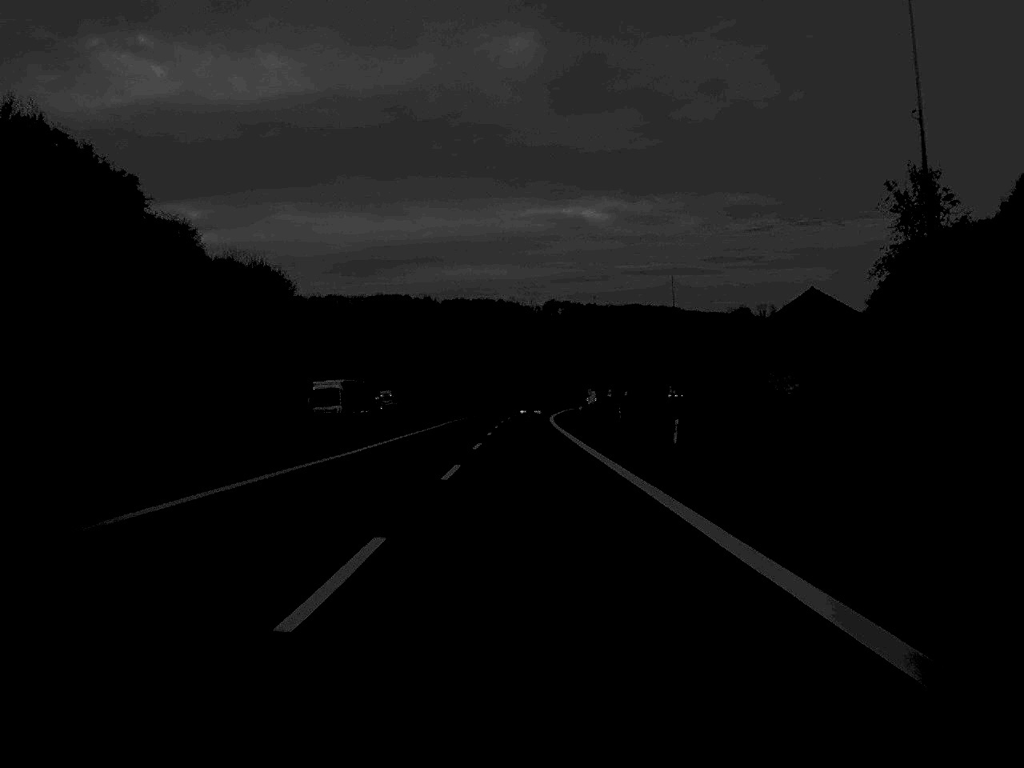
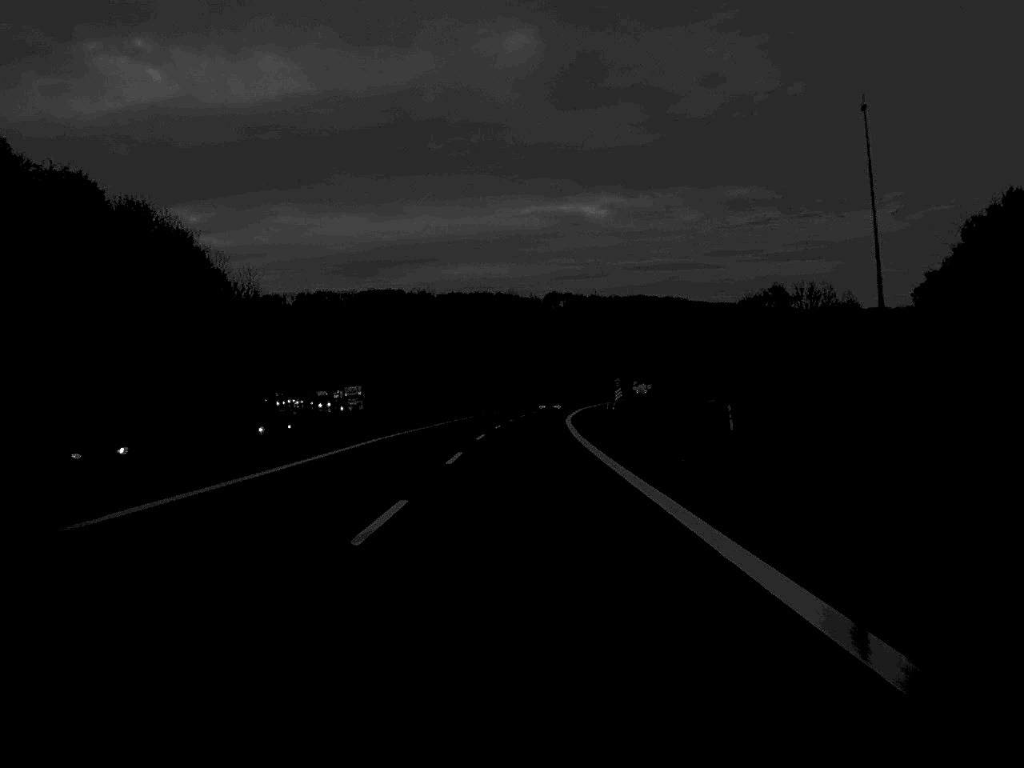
(0.0, +48.2) m; 0°
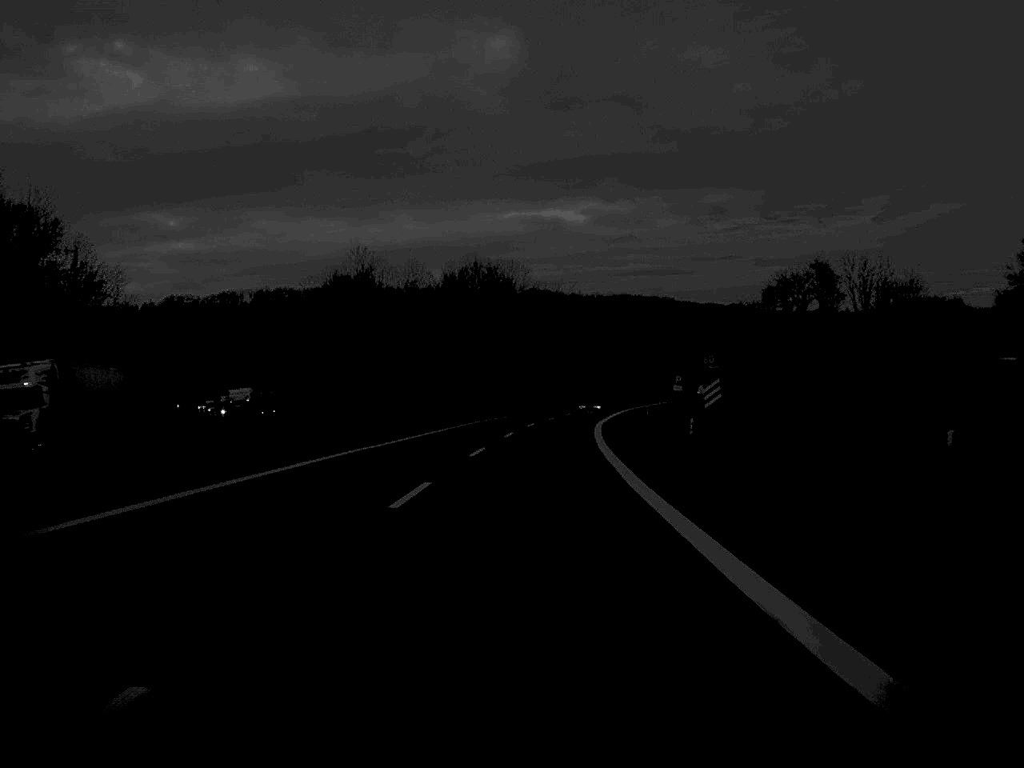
(+0.5, +66.1) m; +1°
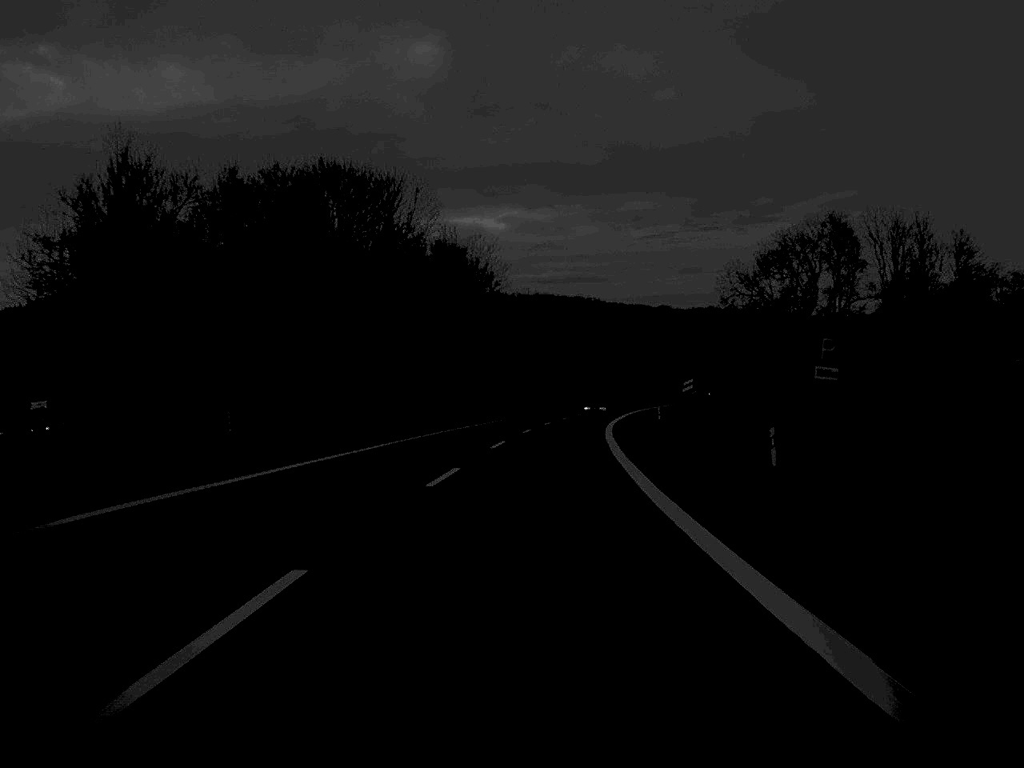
(+1.9, +66.1) m; +4°
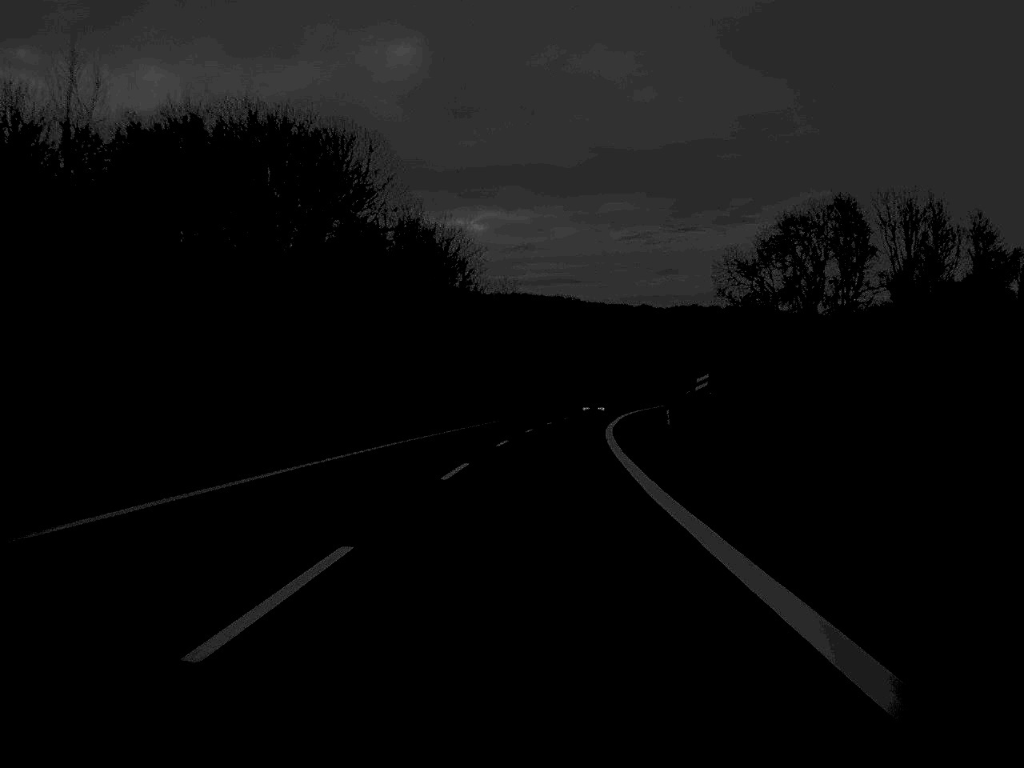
(+0.1, +15.6) m; +1°
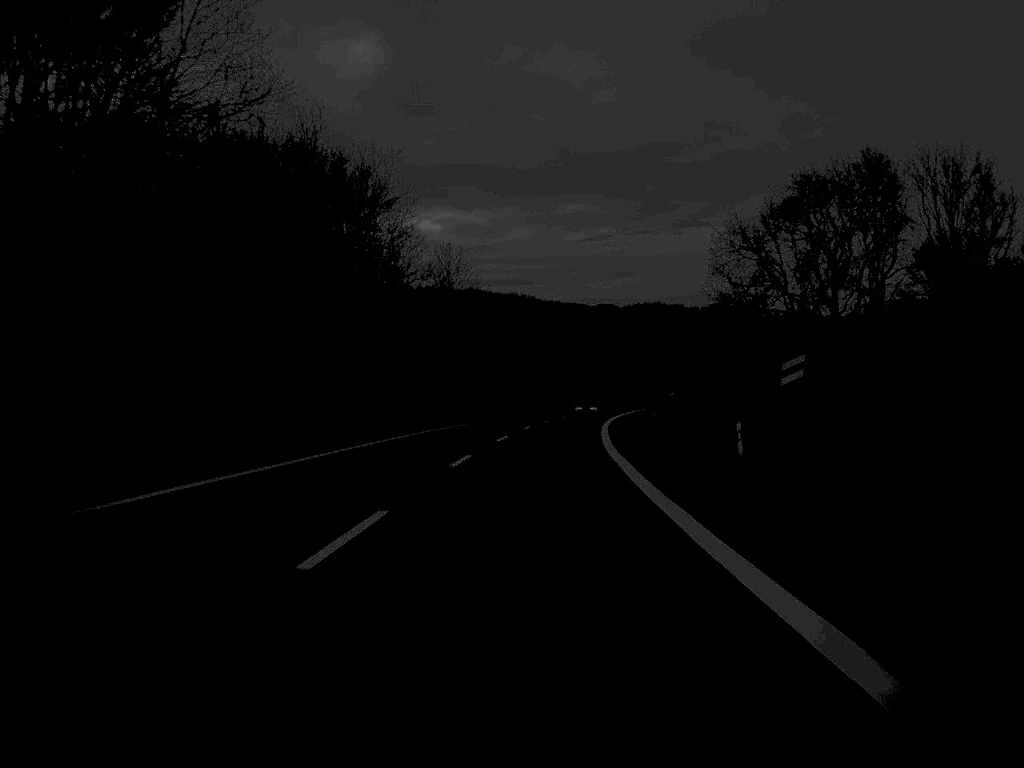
(+0.6, +32.0) m; +2°
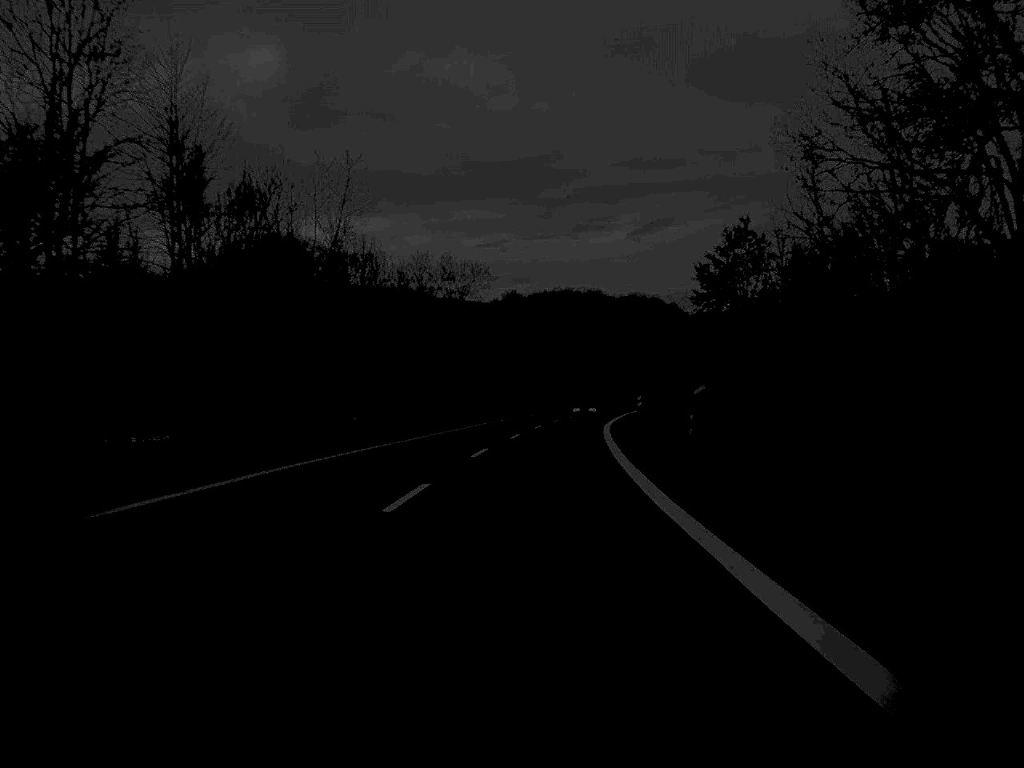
(+3.3, +81.8) m; +5°
